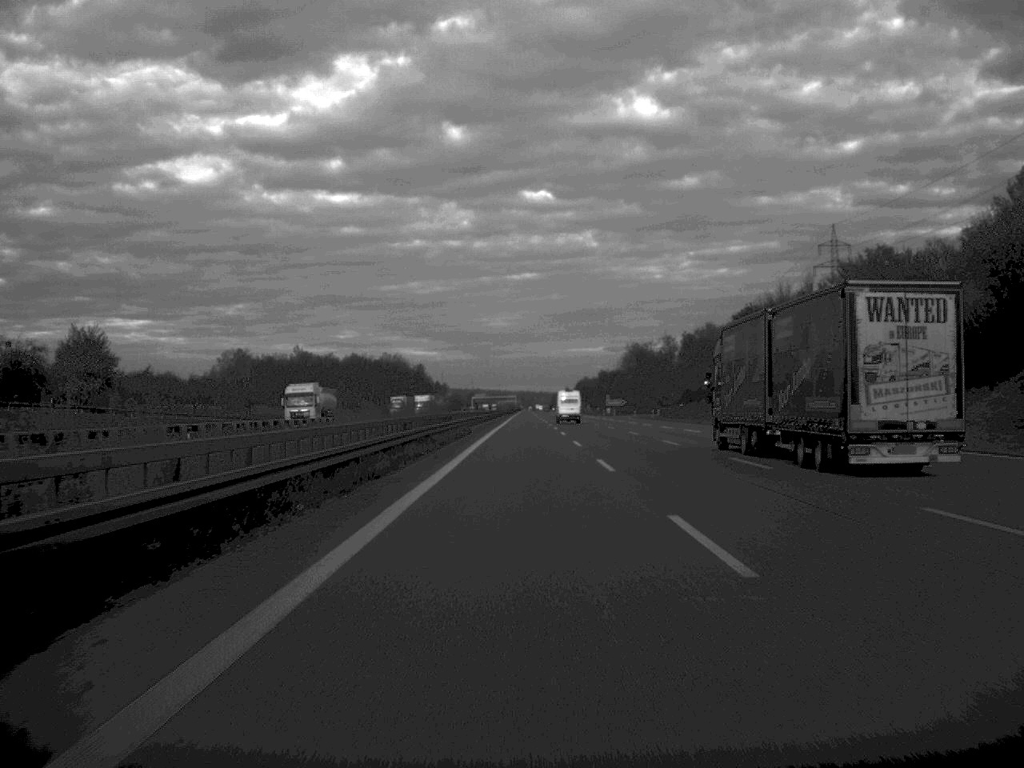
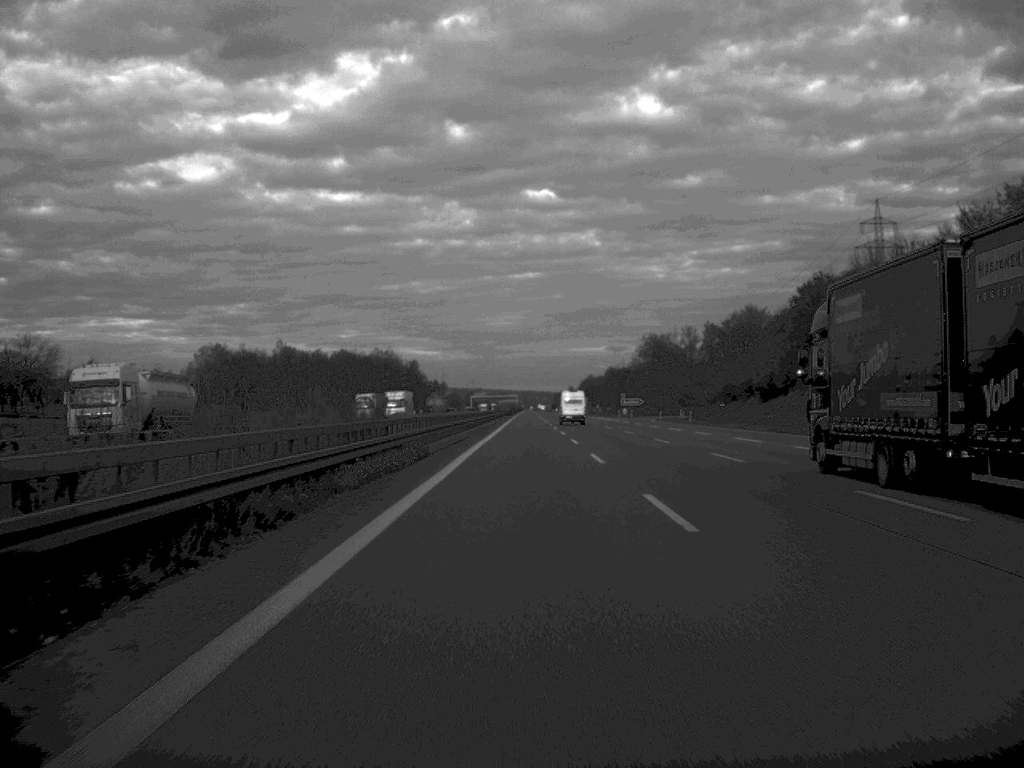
(0.0, +31.8) m; 0°
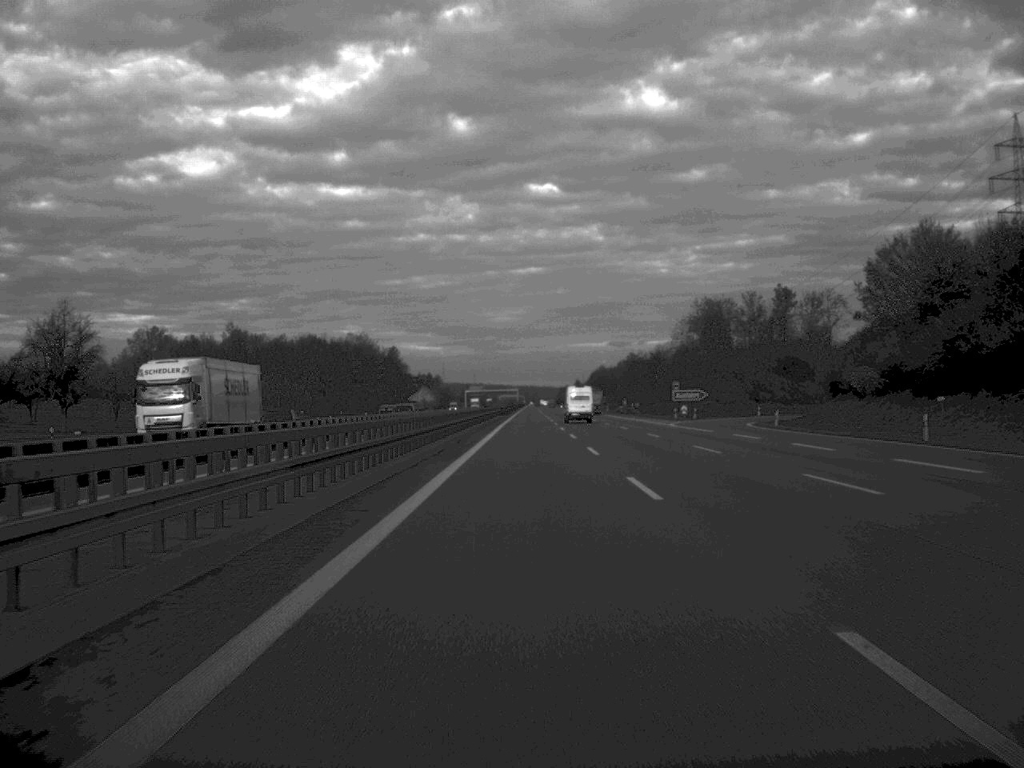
(0.0, +66.6) m; 0°
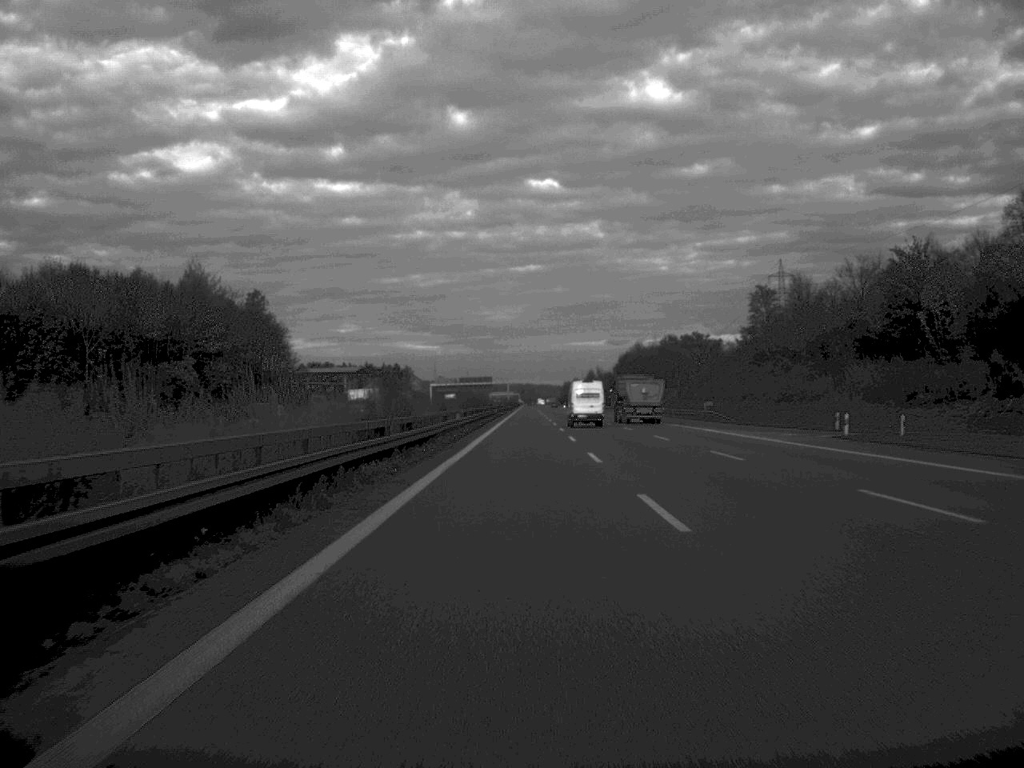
(+0.4, +166.3) m; 0°
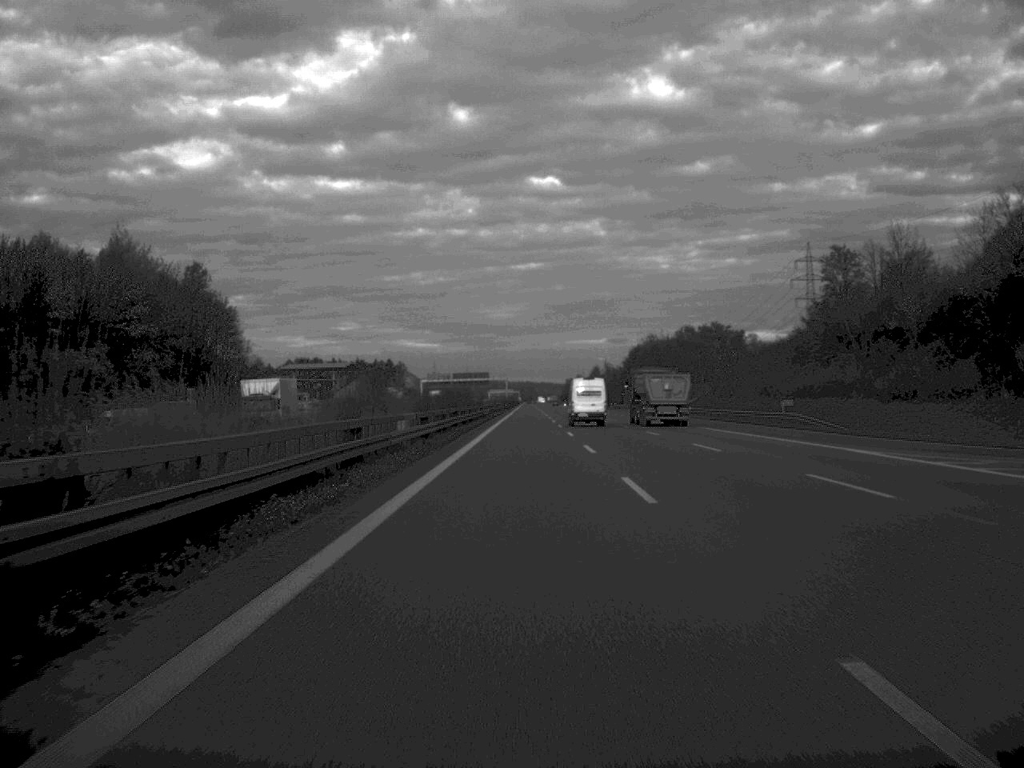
(0.0, +31.7) m; 0°
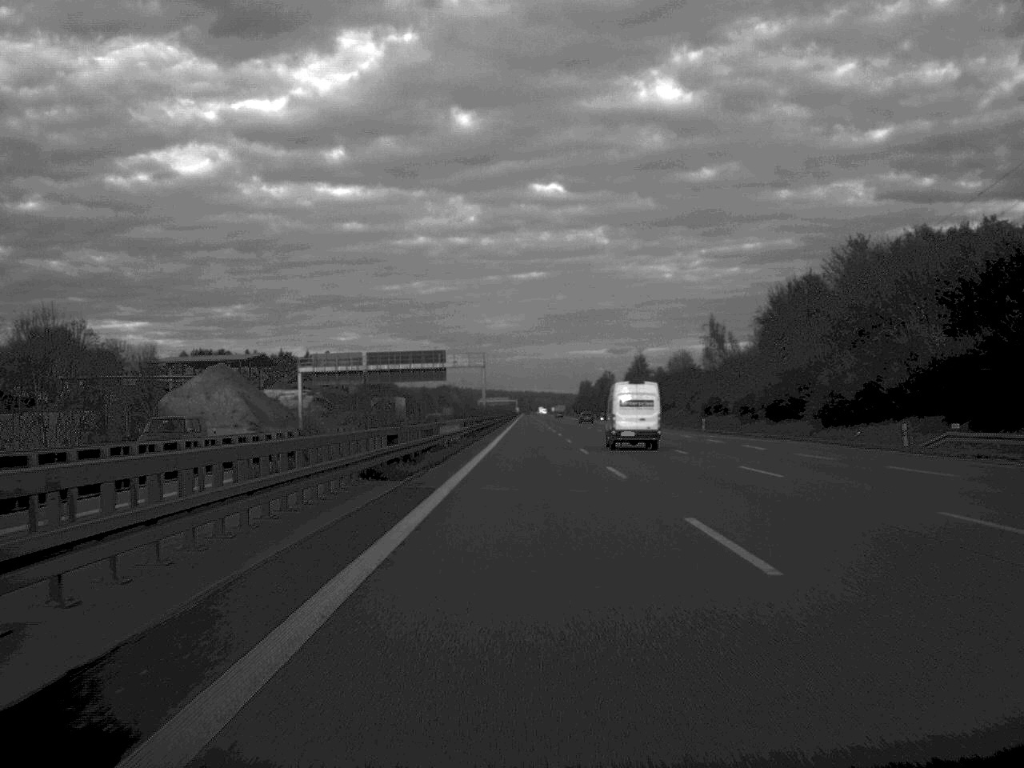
(-0.1, +168.7) m; 0°
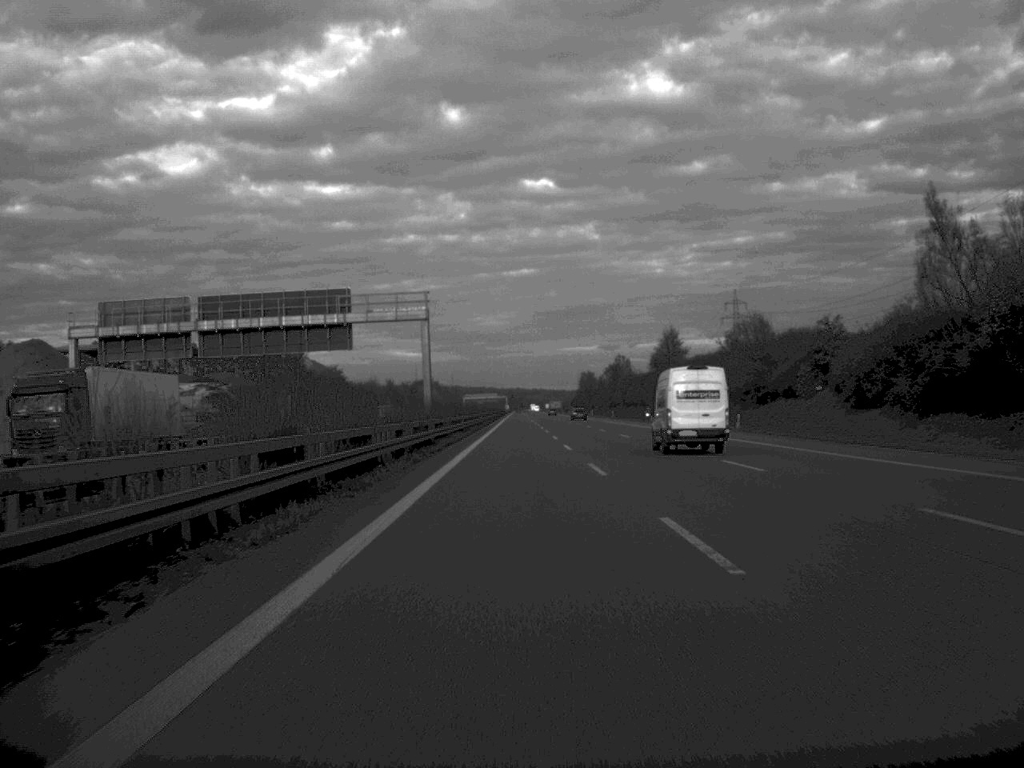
(+0.3, +71.9) m; 0°
